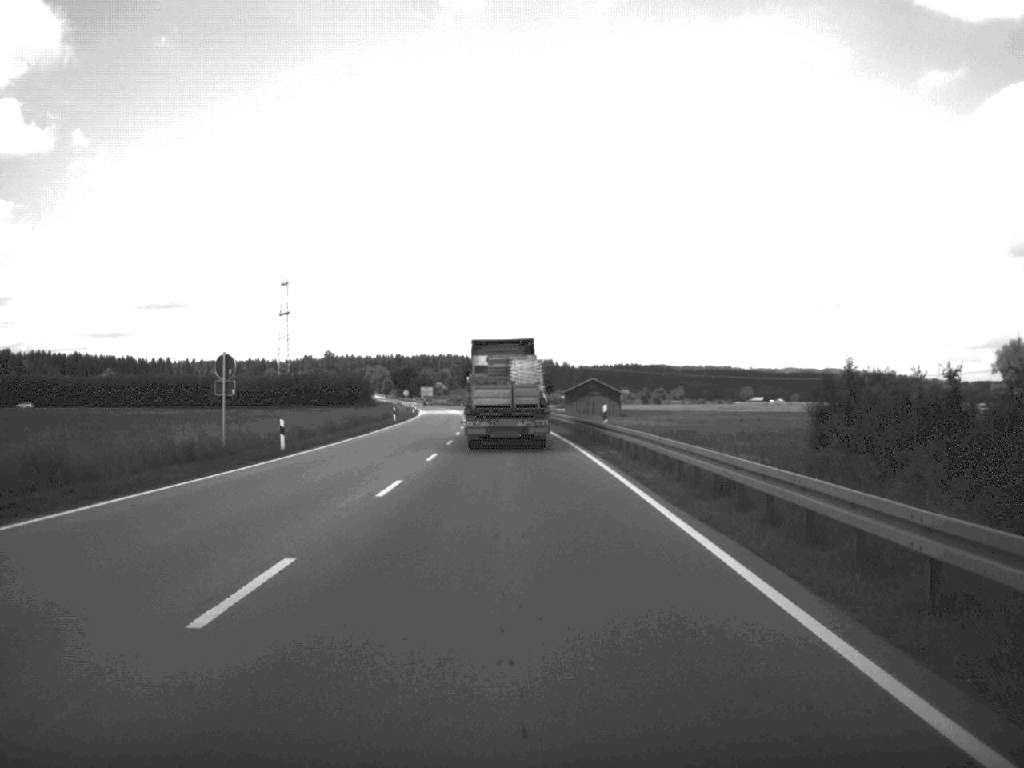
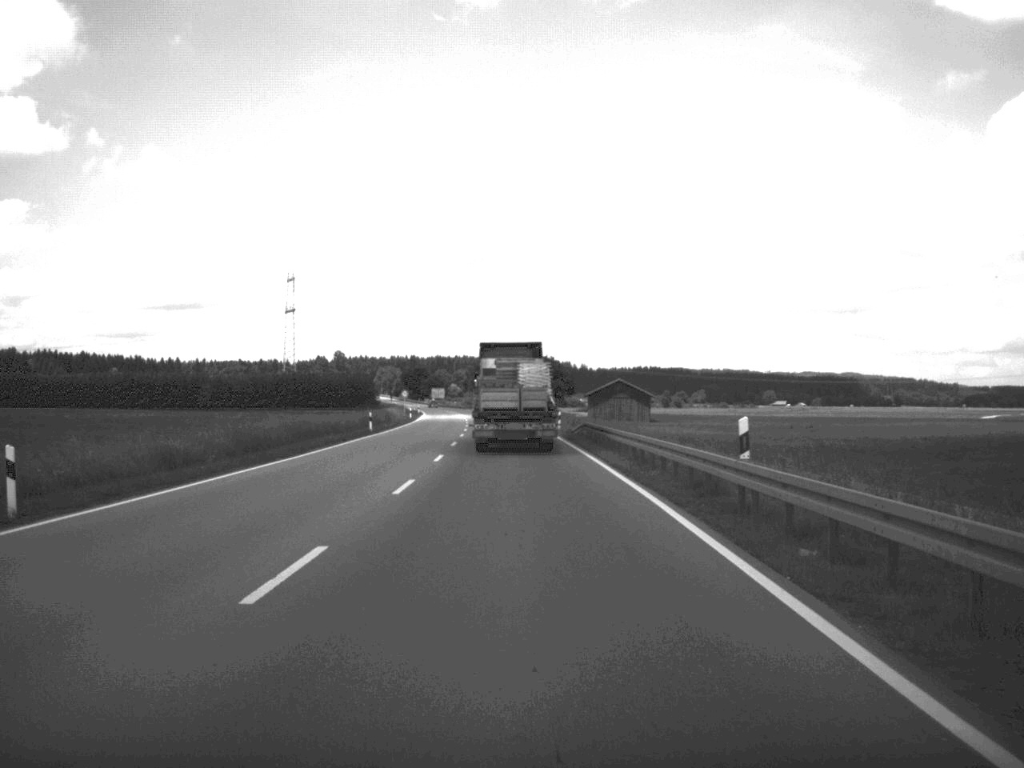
(-0.2, +22.5) m; -1°
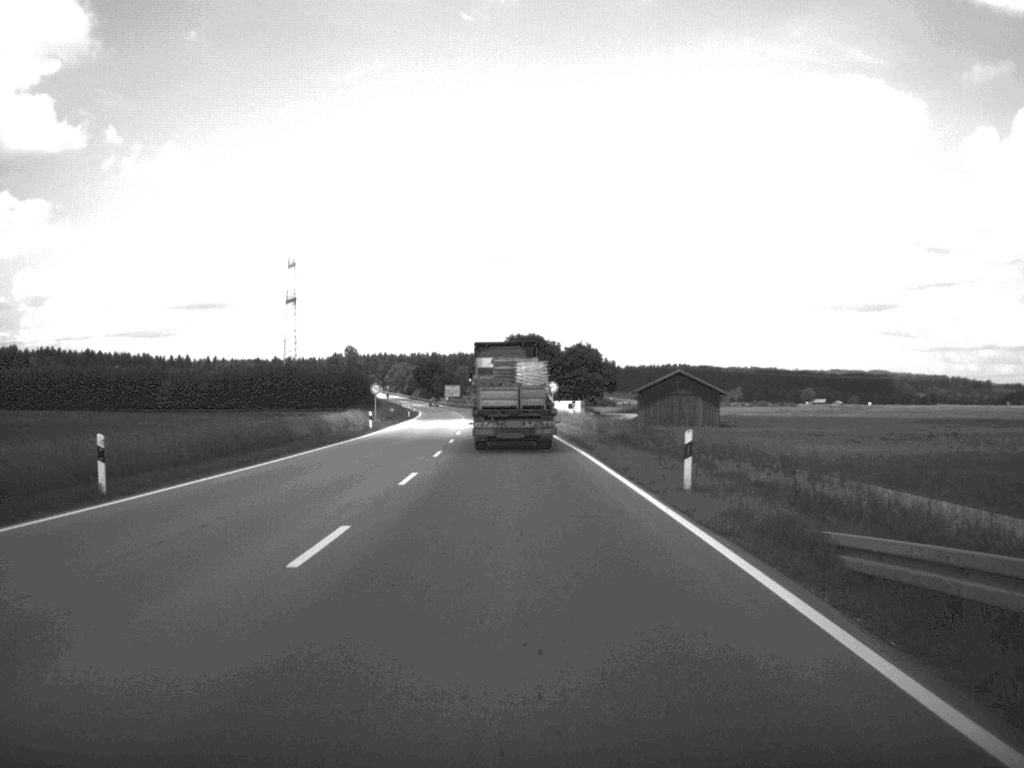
(-0.5, +45.2) m; -1°
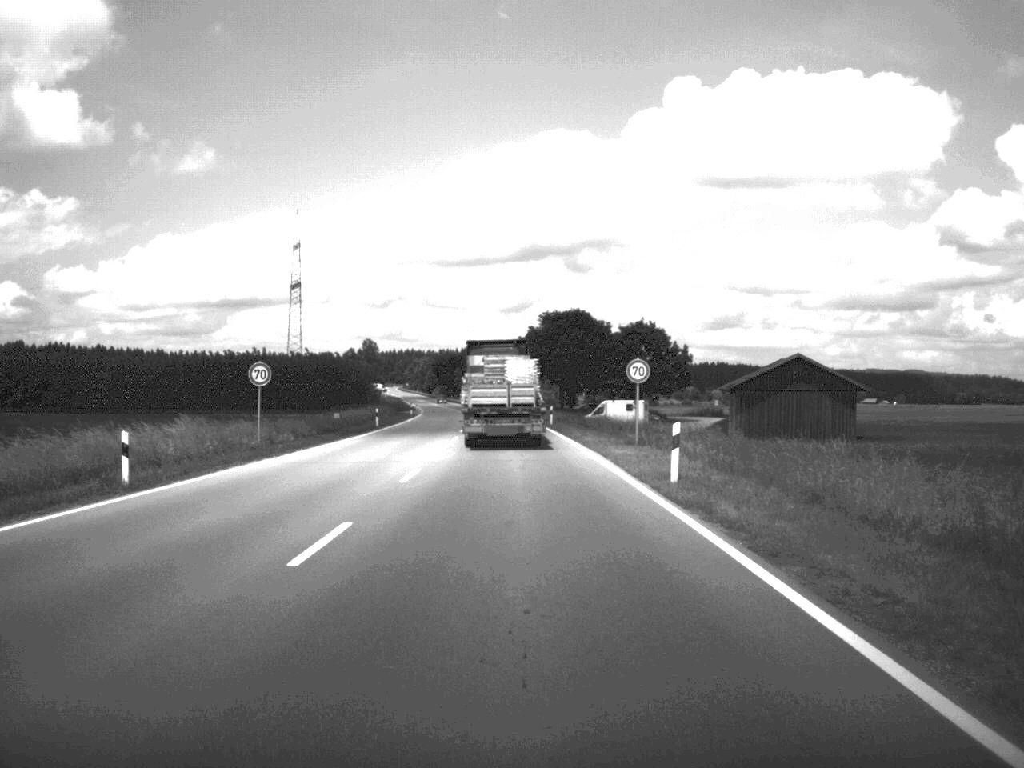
(-0.7, +47.3) m; -2°
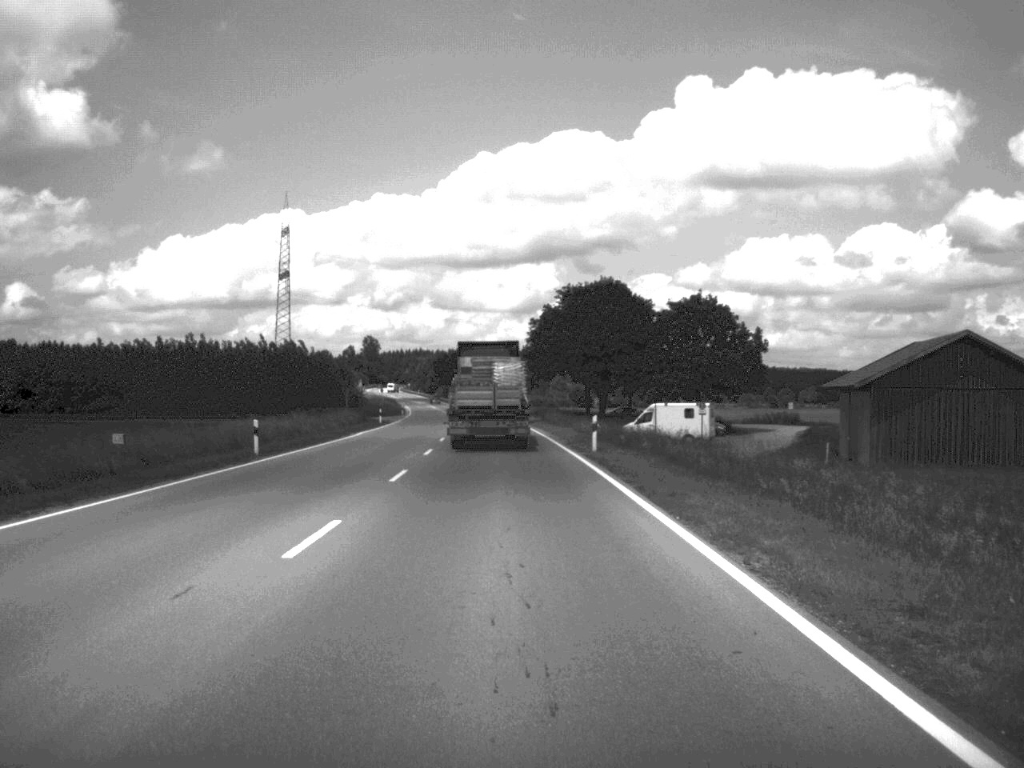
(-0.2, +34.8) m; -1°
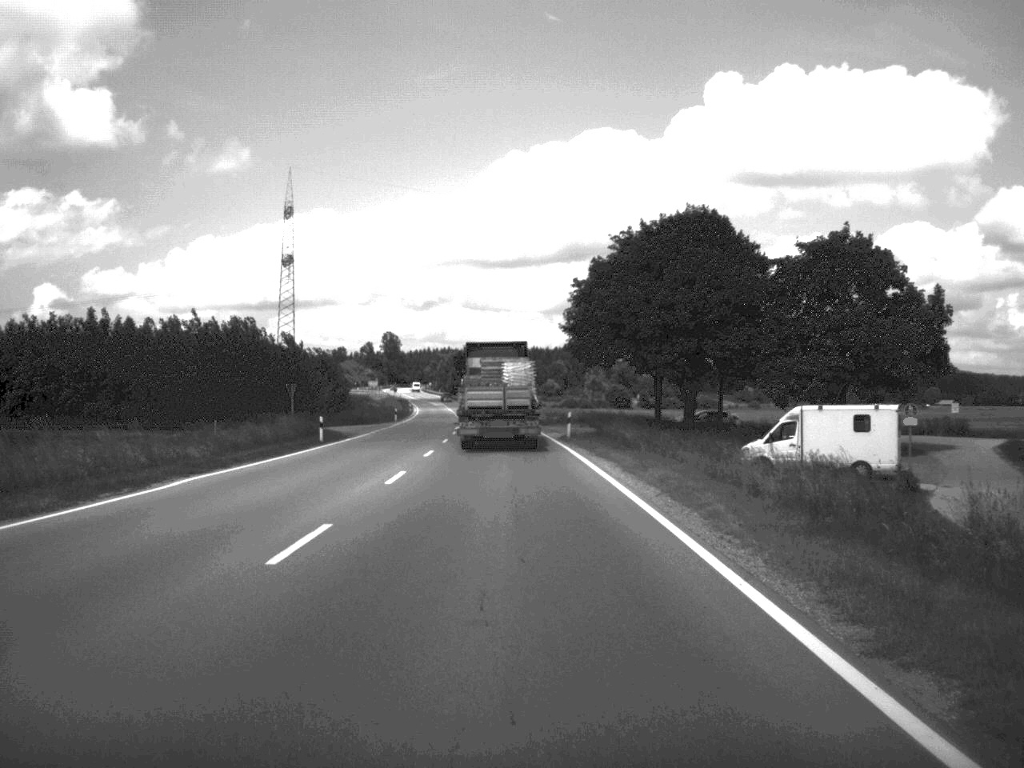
(-0.5, +36.1) m; -2°
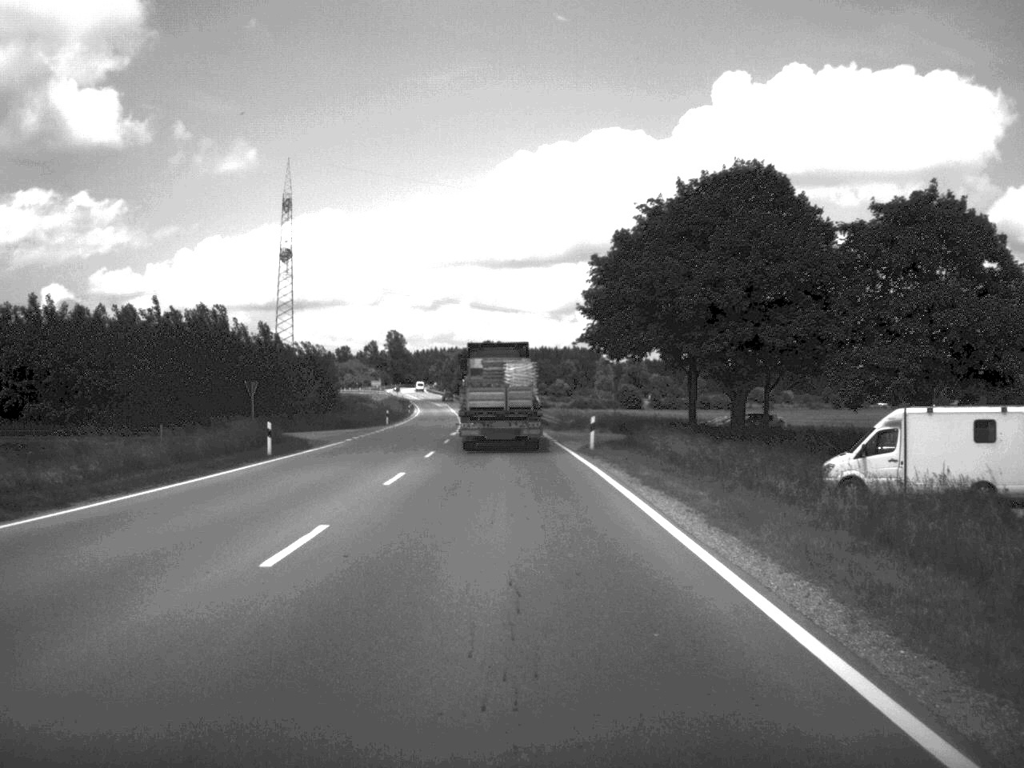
(0.0, +11.9) m; 0°
